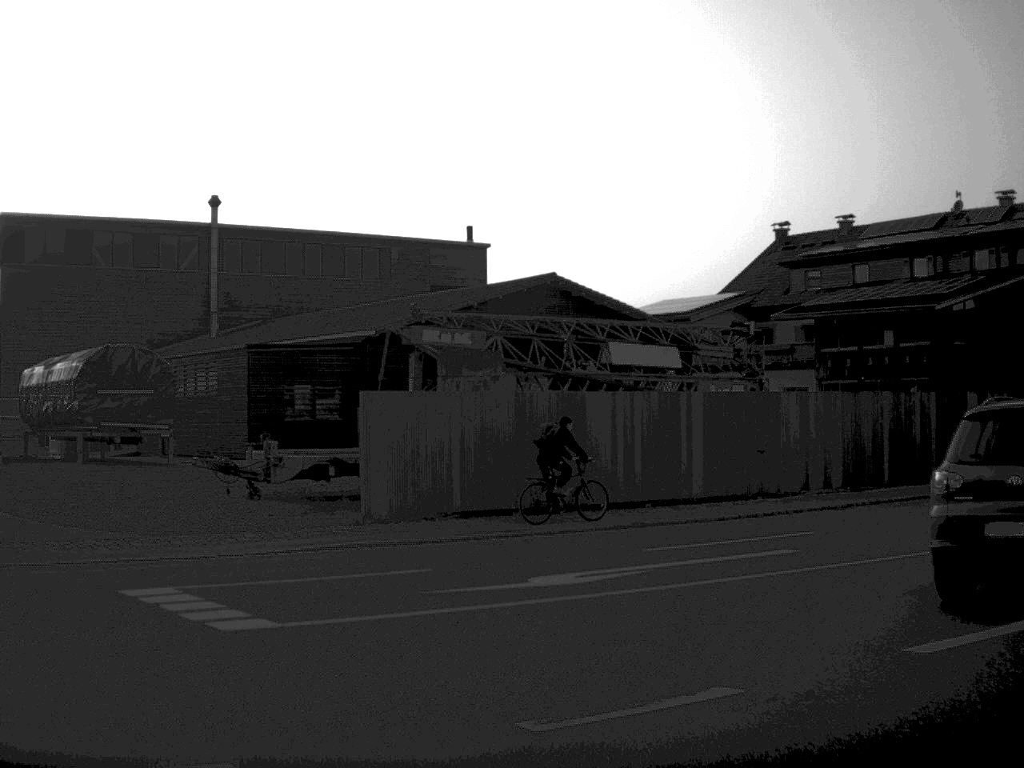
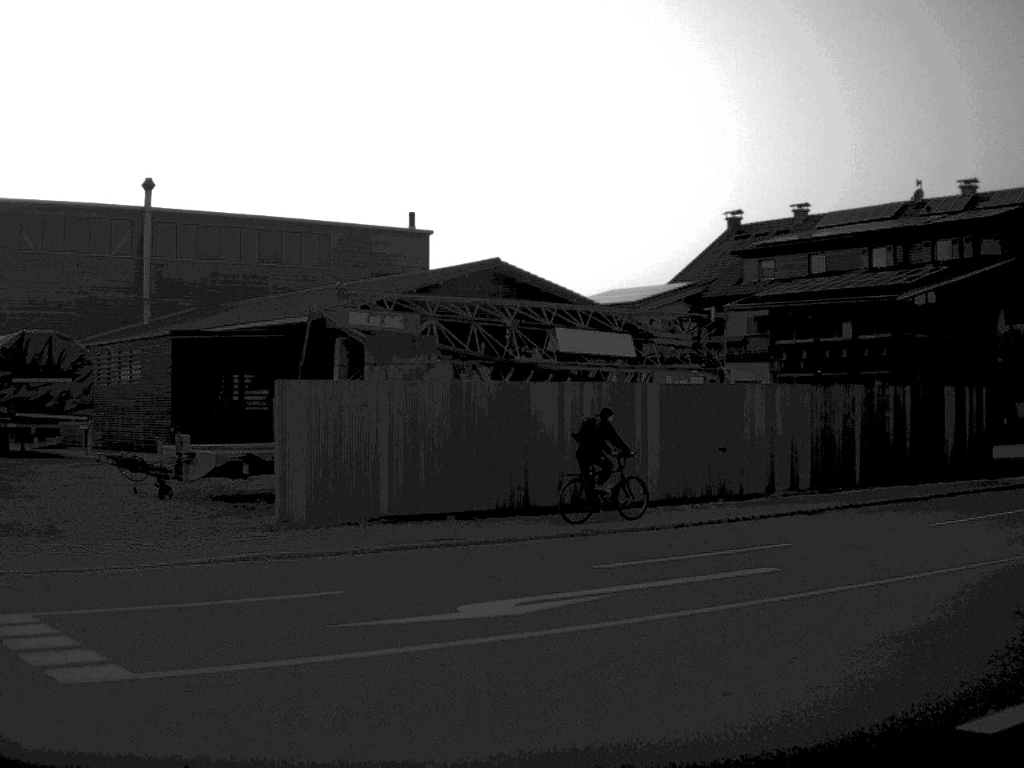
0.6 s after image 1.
(0.0, +2.3) m; +3°
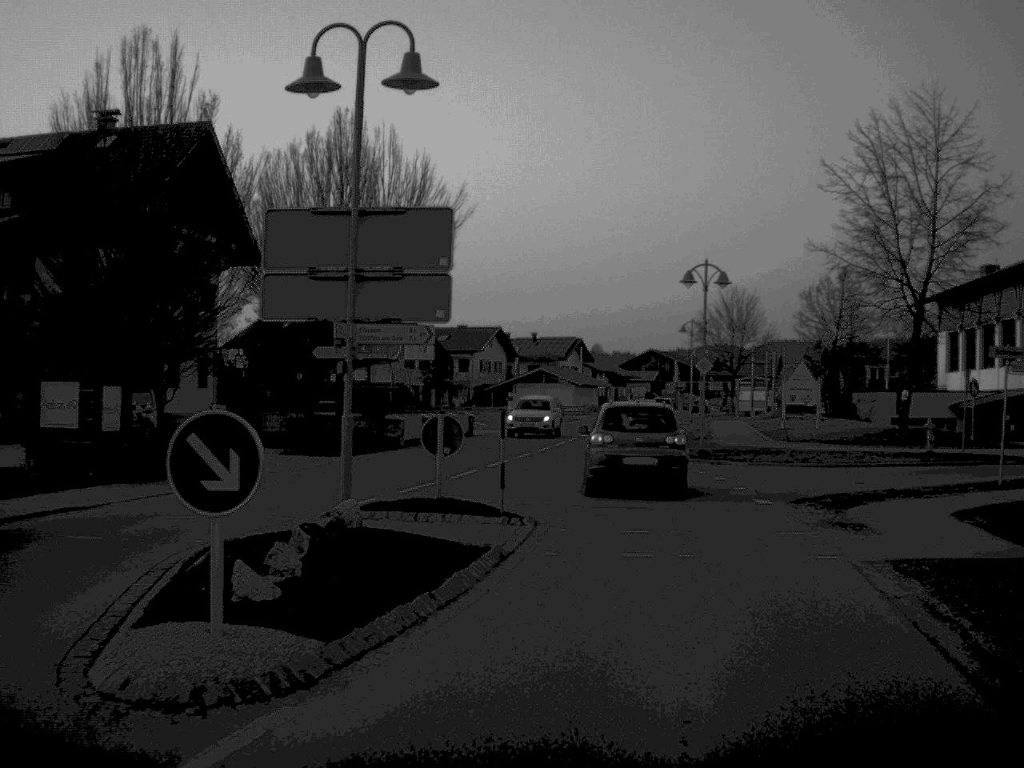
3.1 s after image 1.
(+3.7, +9.9) m; +44°
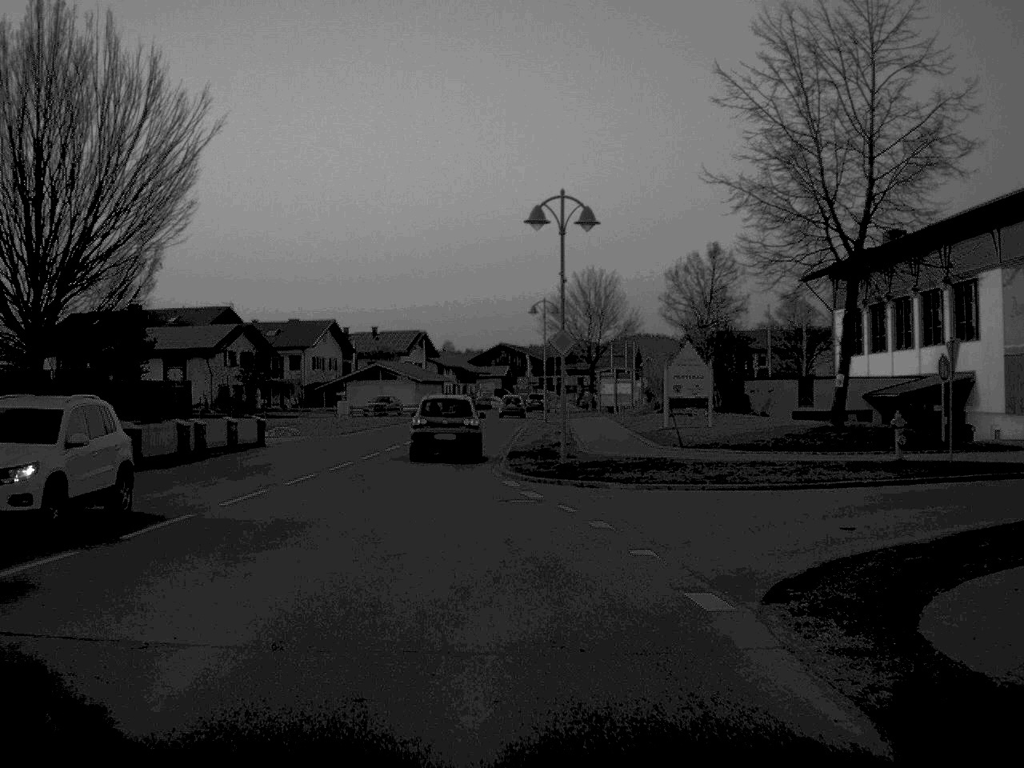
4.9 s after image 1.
(+1.2, +11.9) m; +6°
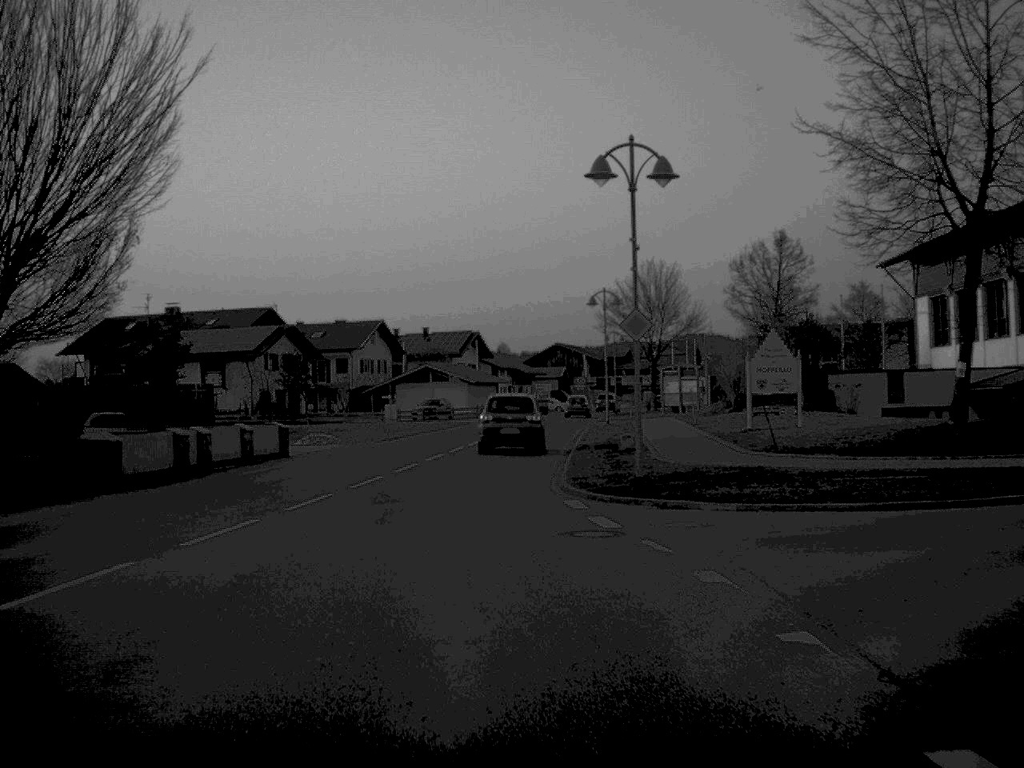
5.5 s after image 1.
(-0.1, +5.3) m; -3°
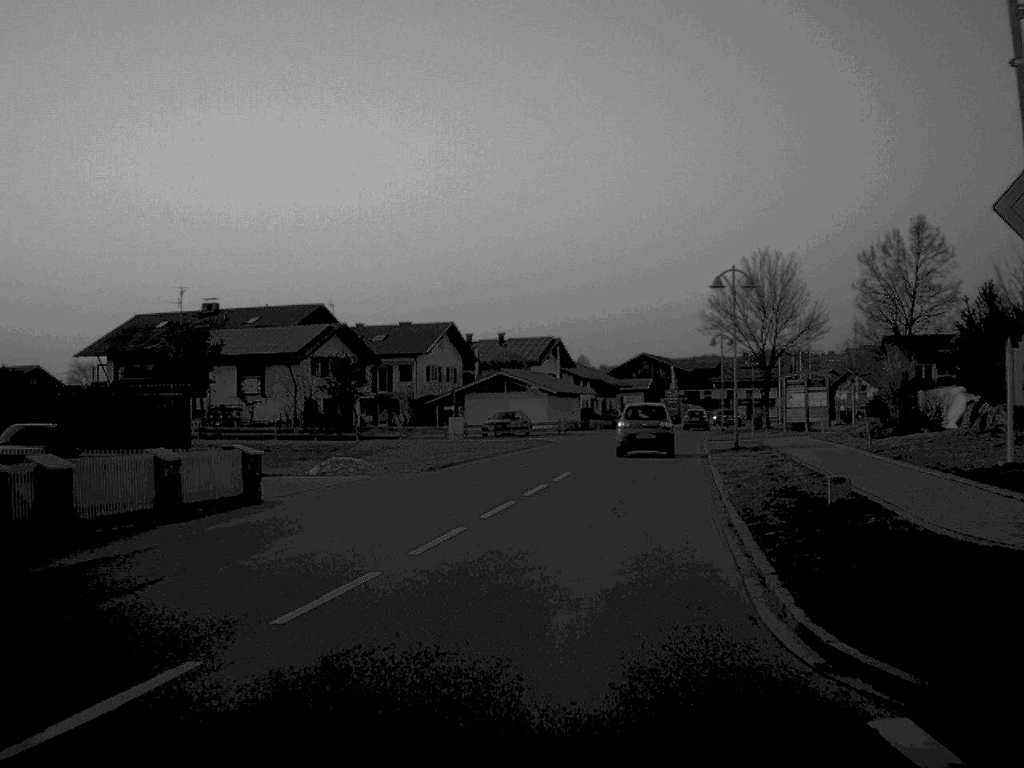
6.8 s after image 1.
(-0.6, +13.8) m; -3°
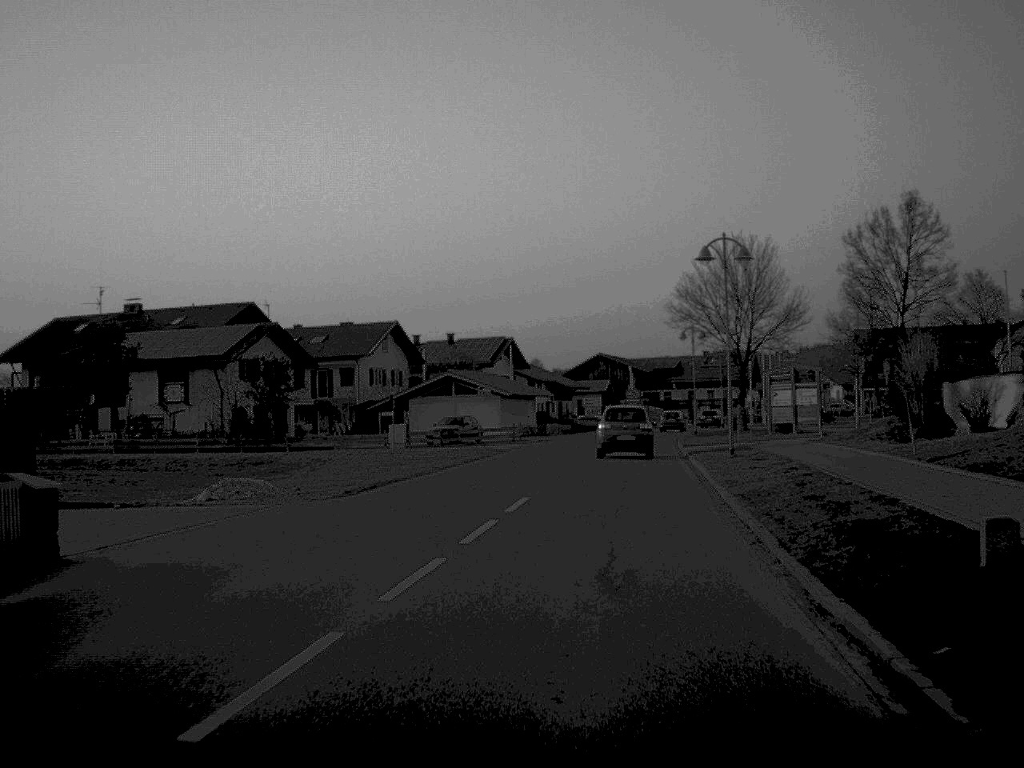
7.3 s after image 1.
(+0.1, +7.7) m; +2°
